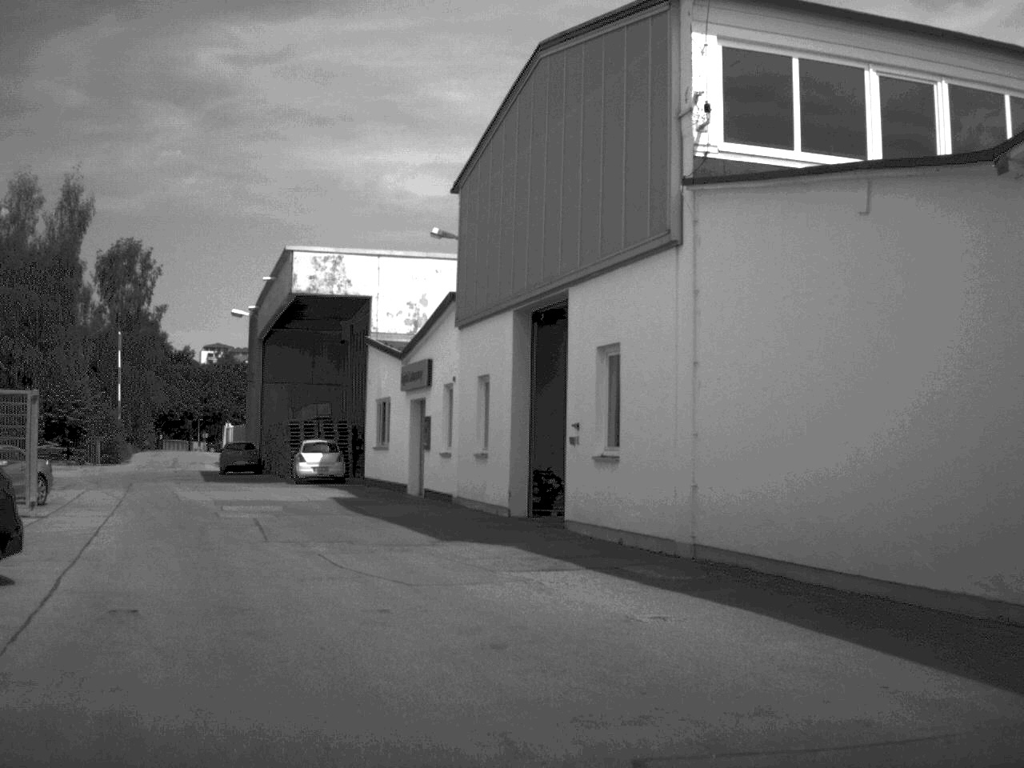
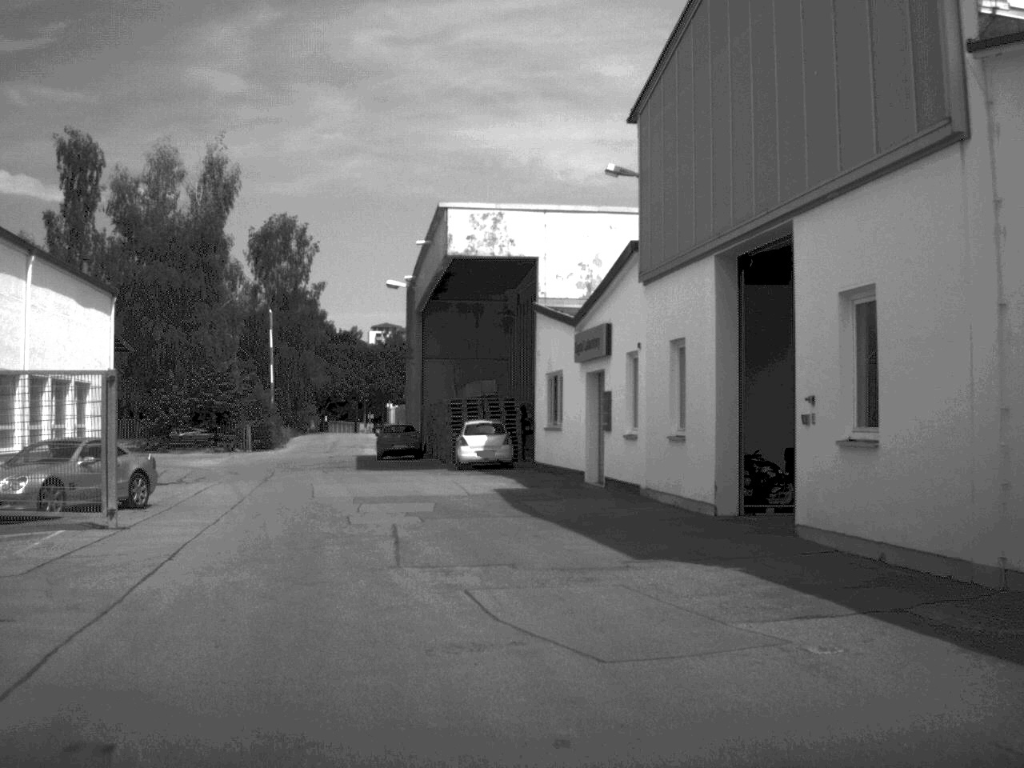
(-0.3, +4.7) m; -8°
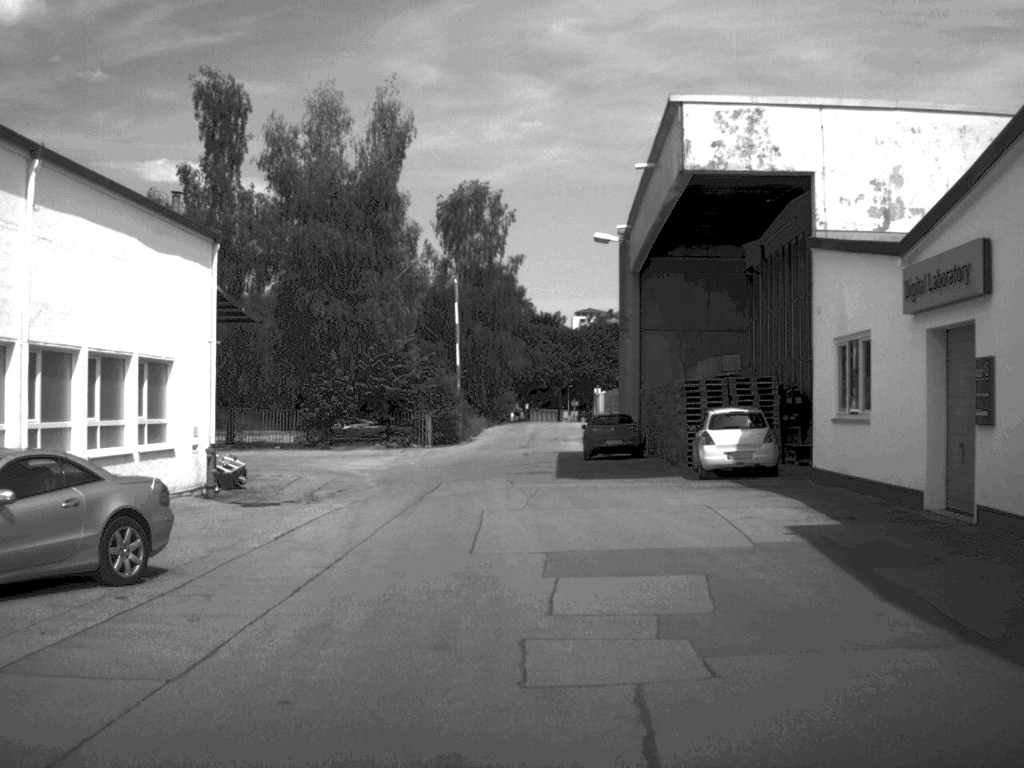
(-1.1, +11.1) m; -9°
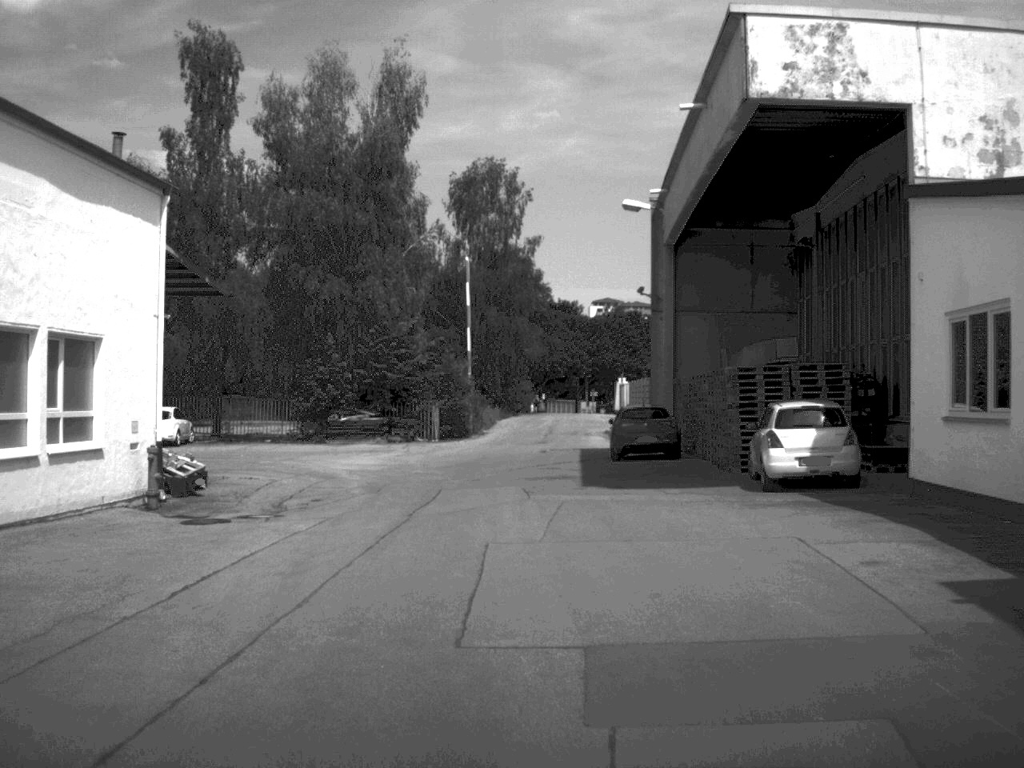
(0.0, +5.4) m; -1°
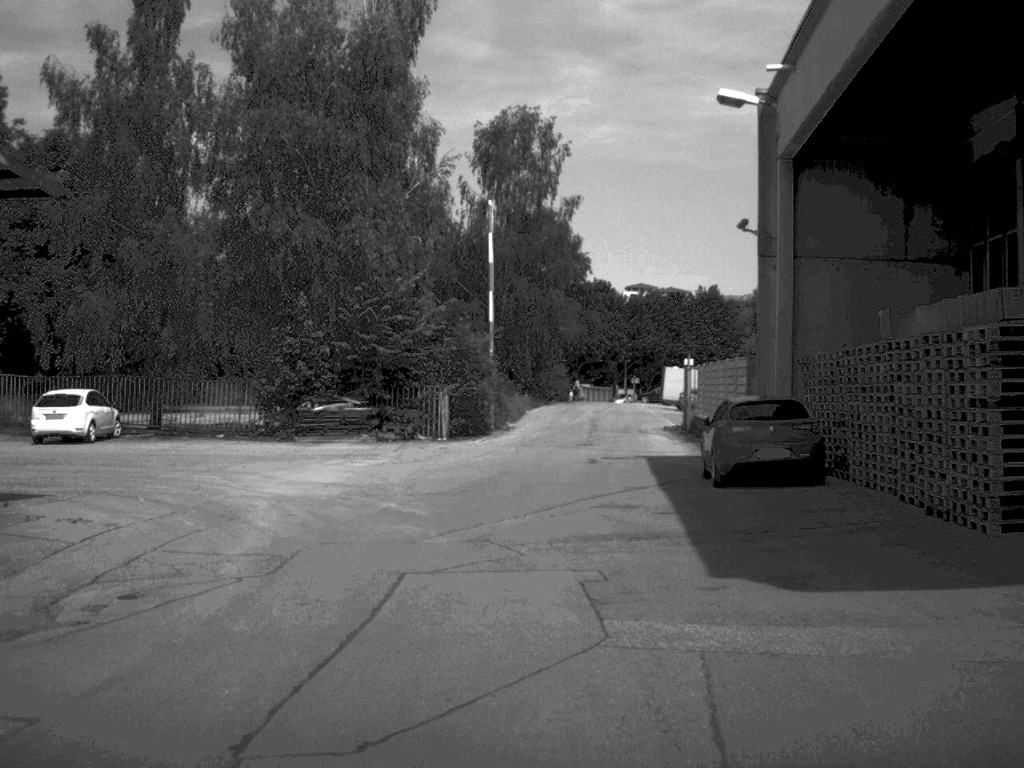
(-0.2, +12.8) m; -1°
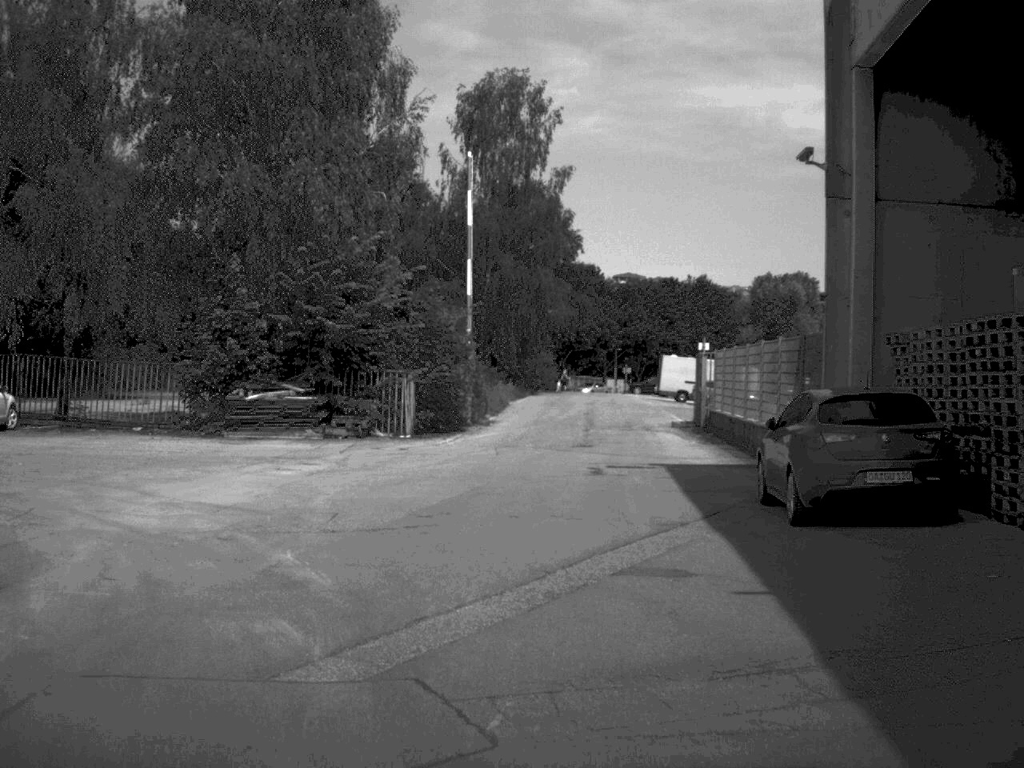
(0.0, +6.9) m; +1°
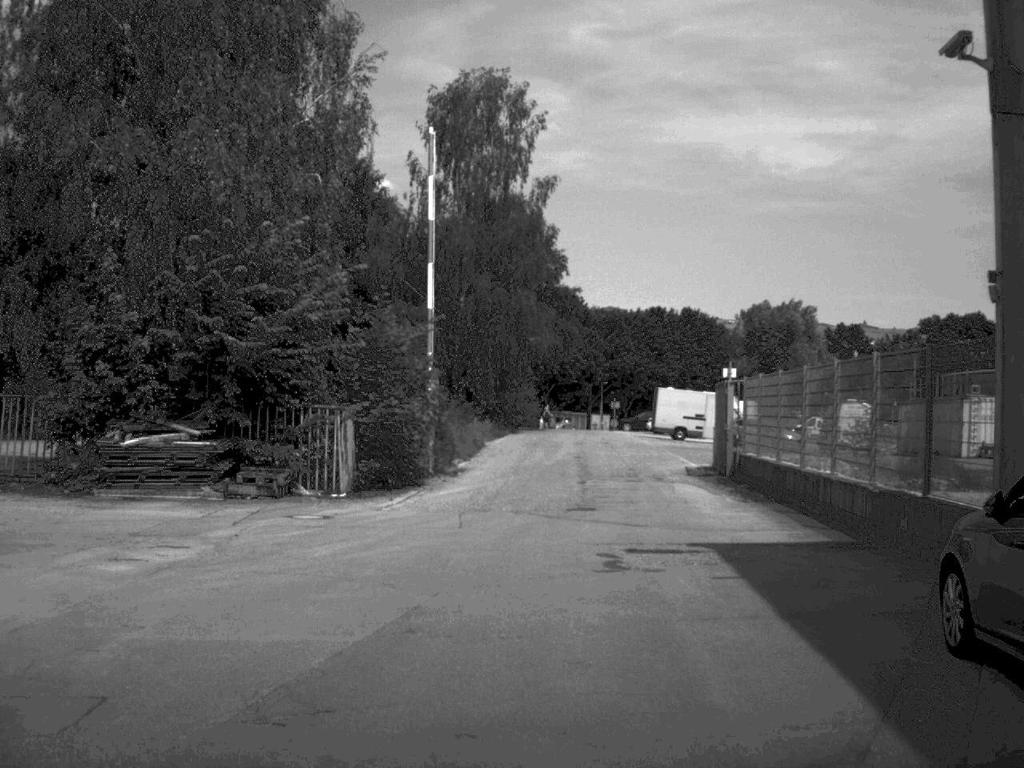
(+0.1, +7.9) m; +1°
